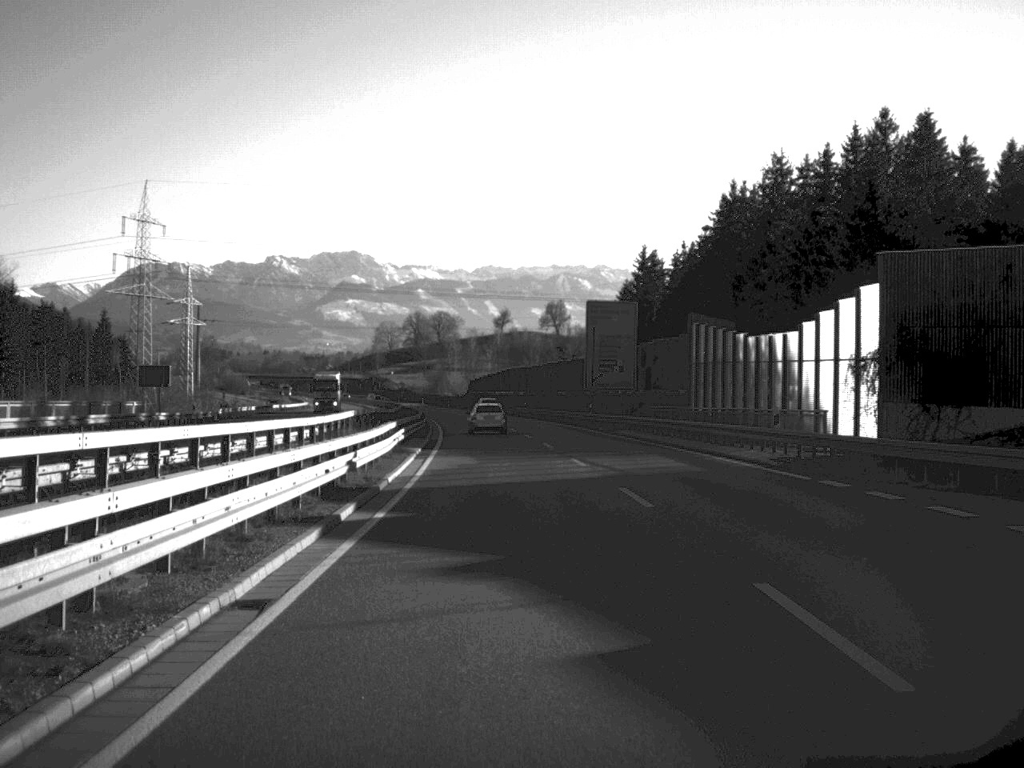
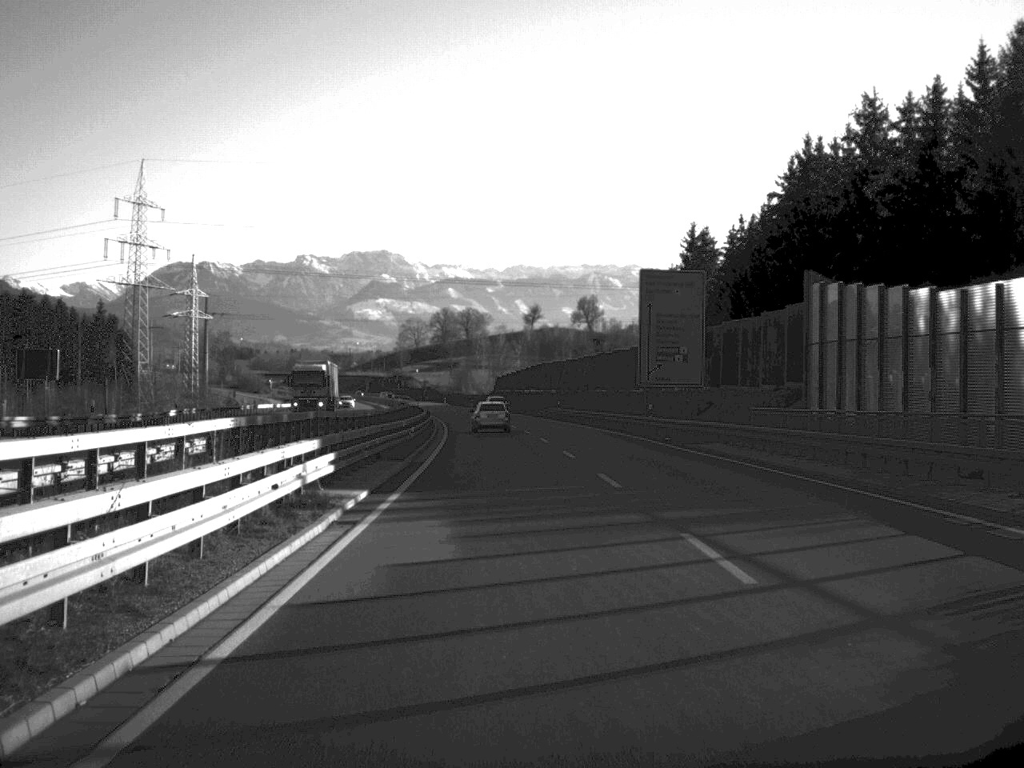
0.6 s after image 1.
(-0.2, +19.7) m; -1°
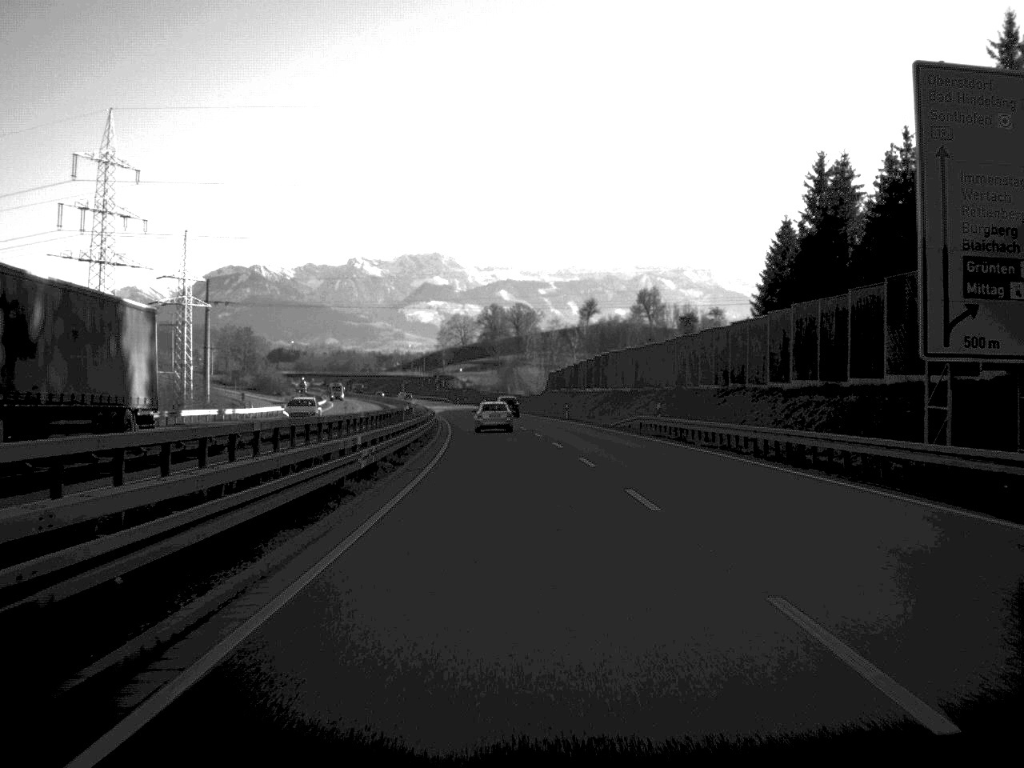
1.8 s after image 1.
(-0.9, +40.7) m; -2°
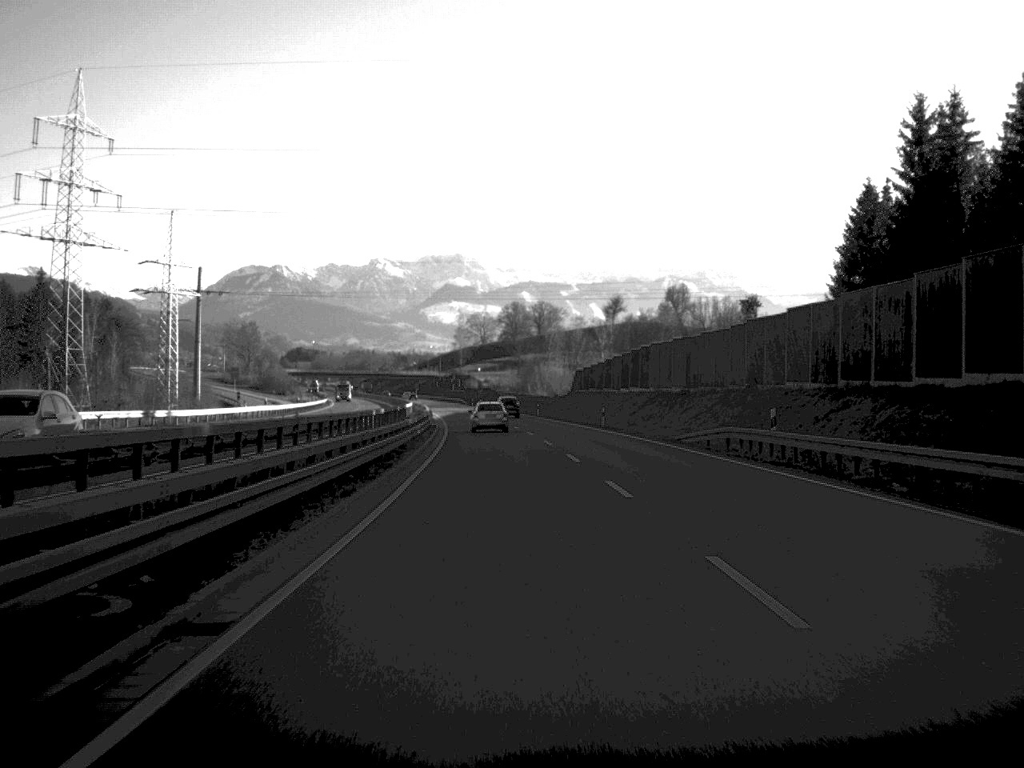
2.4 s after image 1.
(-0.2, +21.0) m; -1°
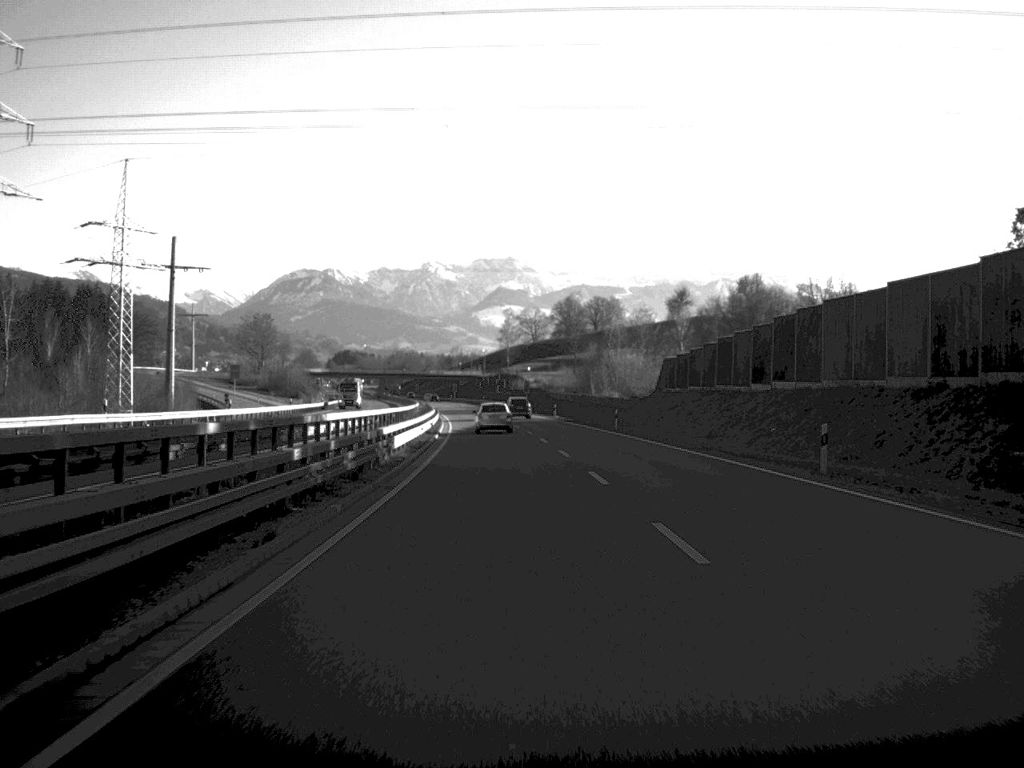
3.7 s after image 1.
(-0.9, +44.2) m; -2°
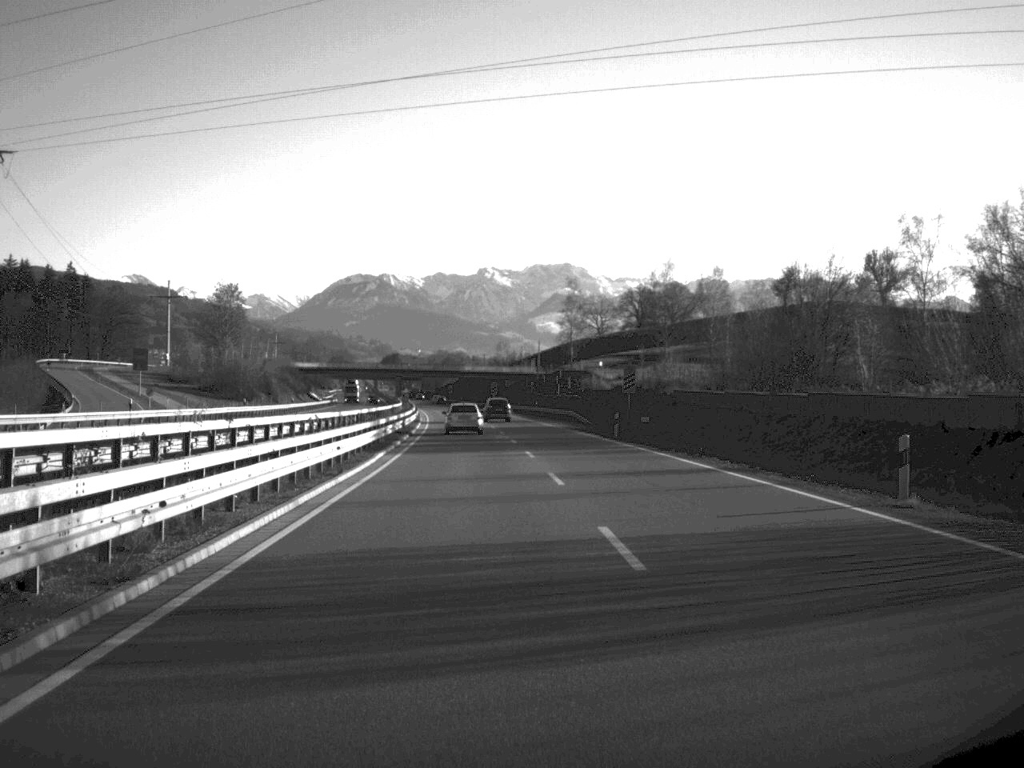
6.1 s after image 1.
(-2.4, +83.6) m; -2°
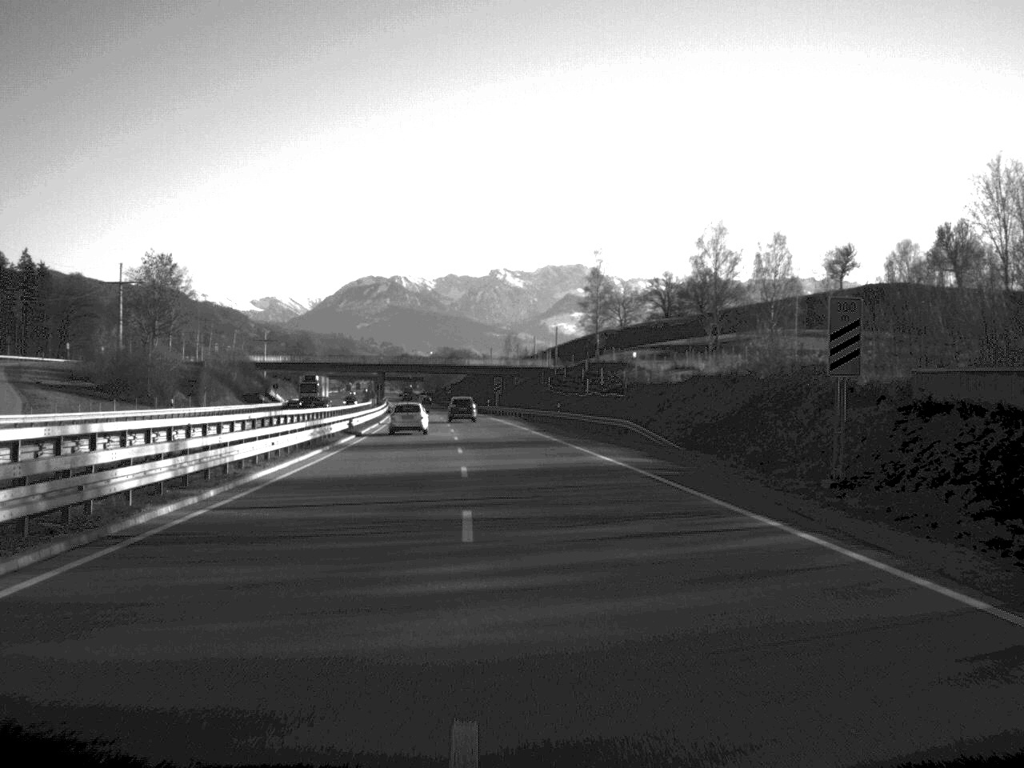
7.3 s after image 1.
(-0.2, +45.2) m; -1°
